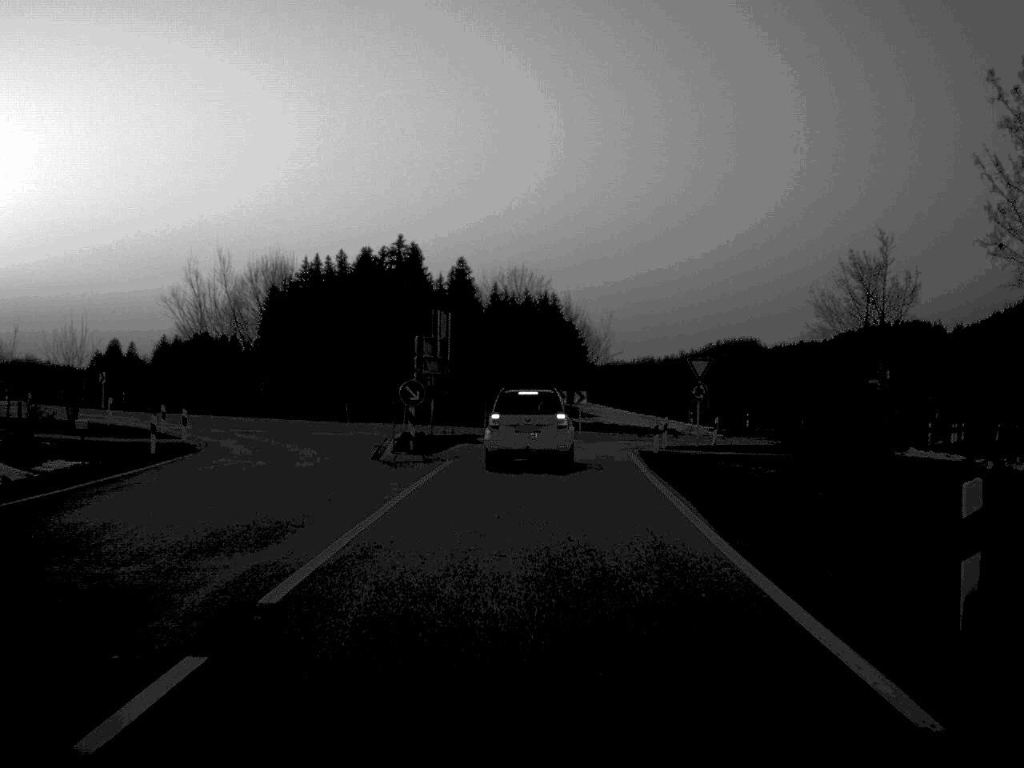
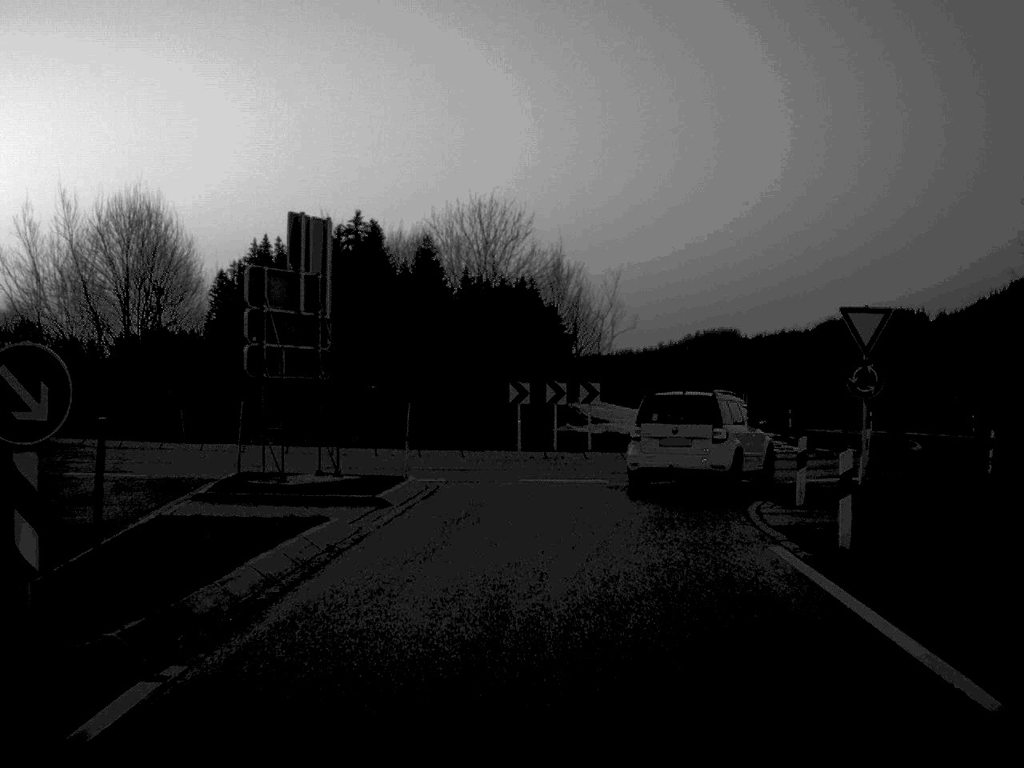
(+0.2, +22.4) m; +1°
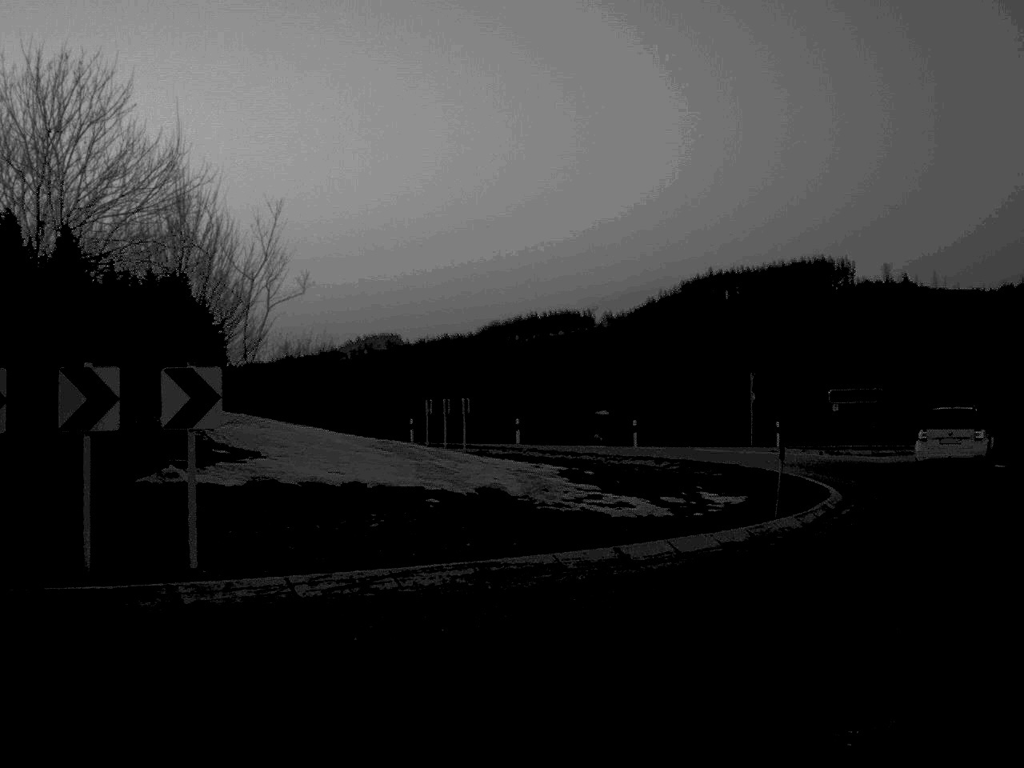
(+1.1, +20.7) m; +16°
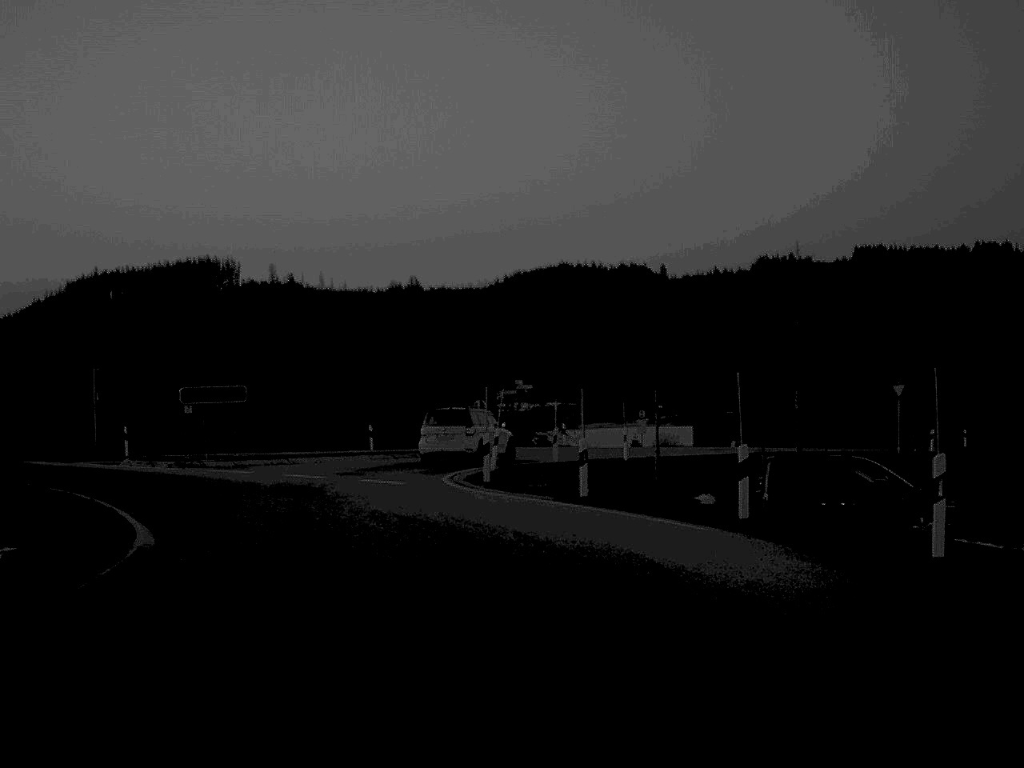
(+2.1, +7.9) m; +27°
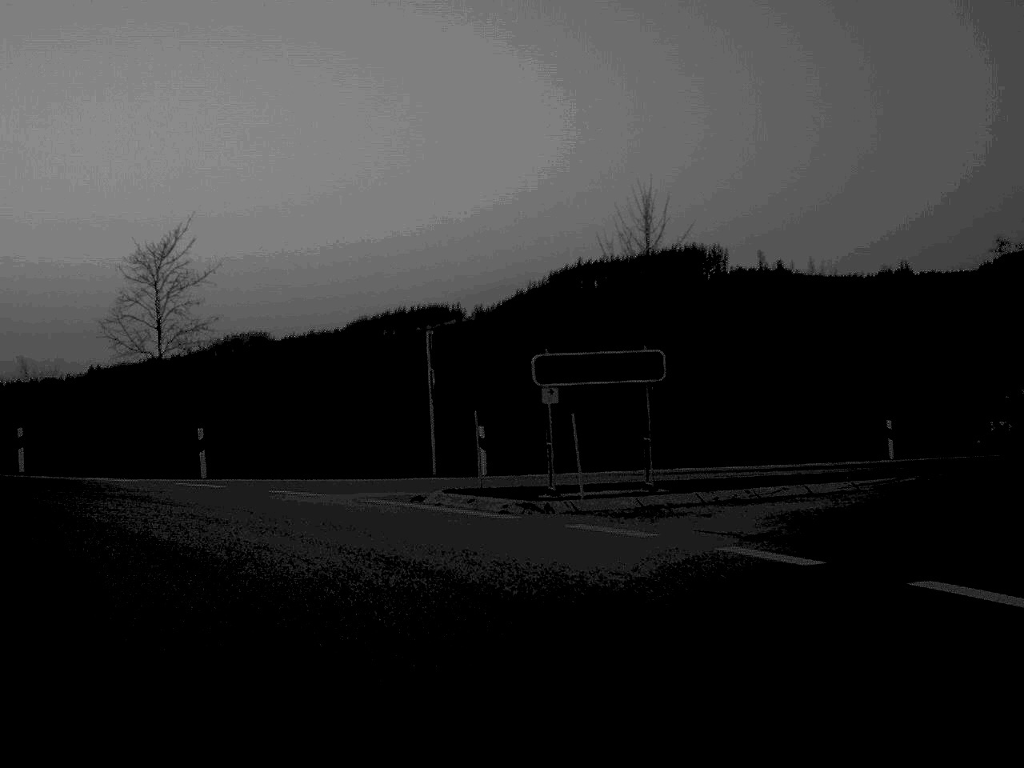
(-2.4, +17.7) m; -23°
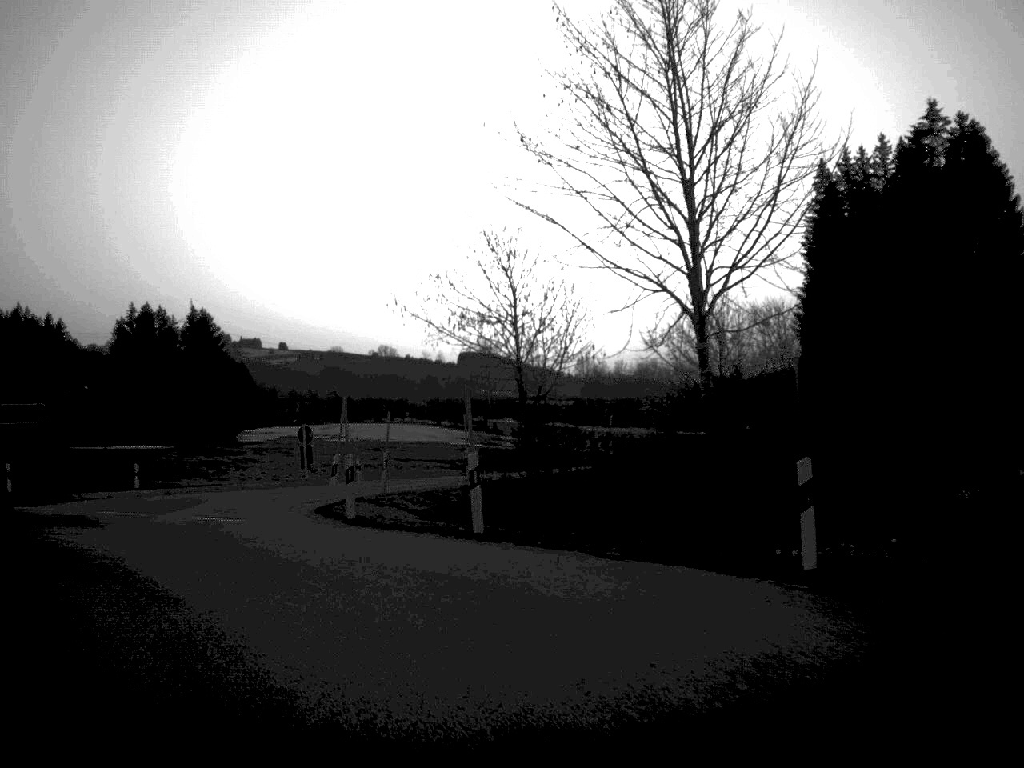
(-11.8, +23.2) m; -59°
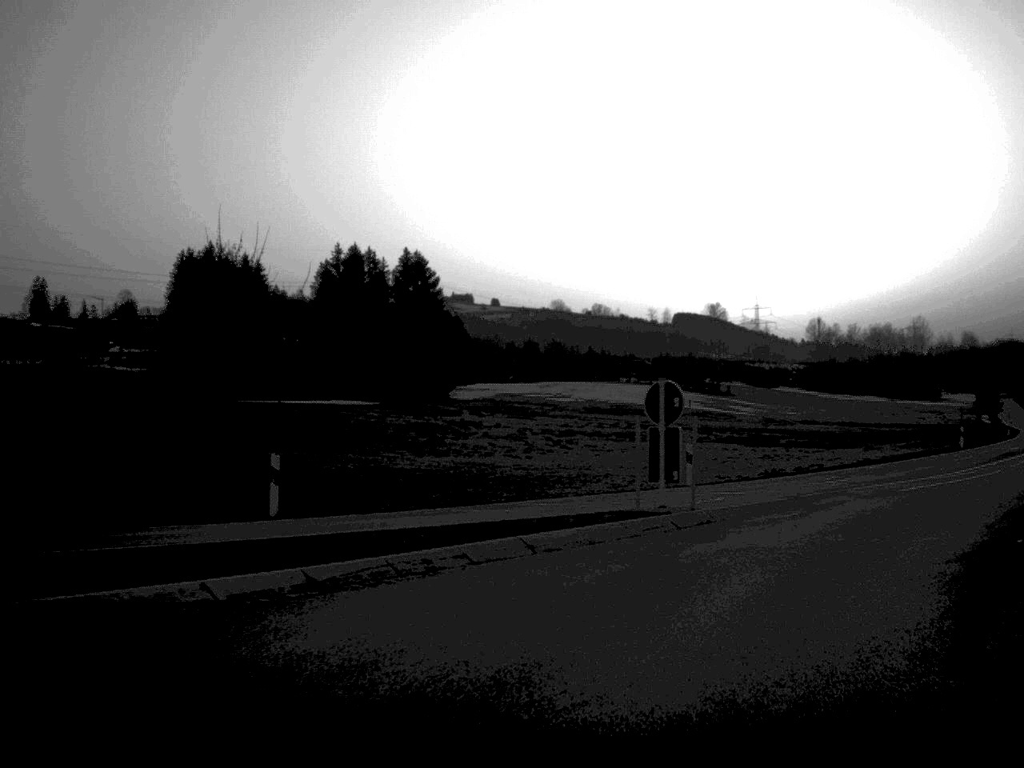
(-5.2, +22.2) m; -7°
